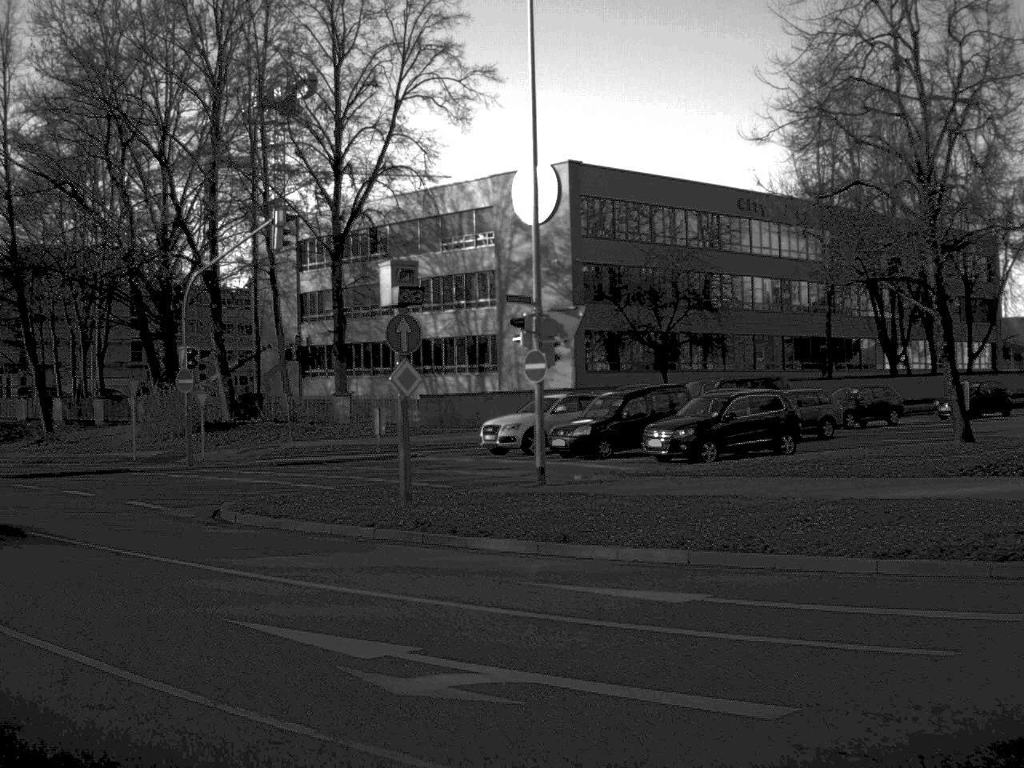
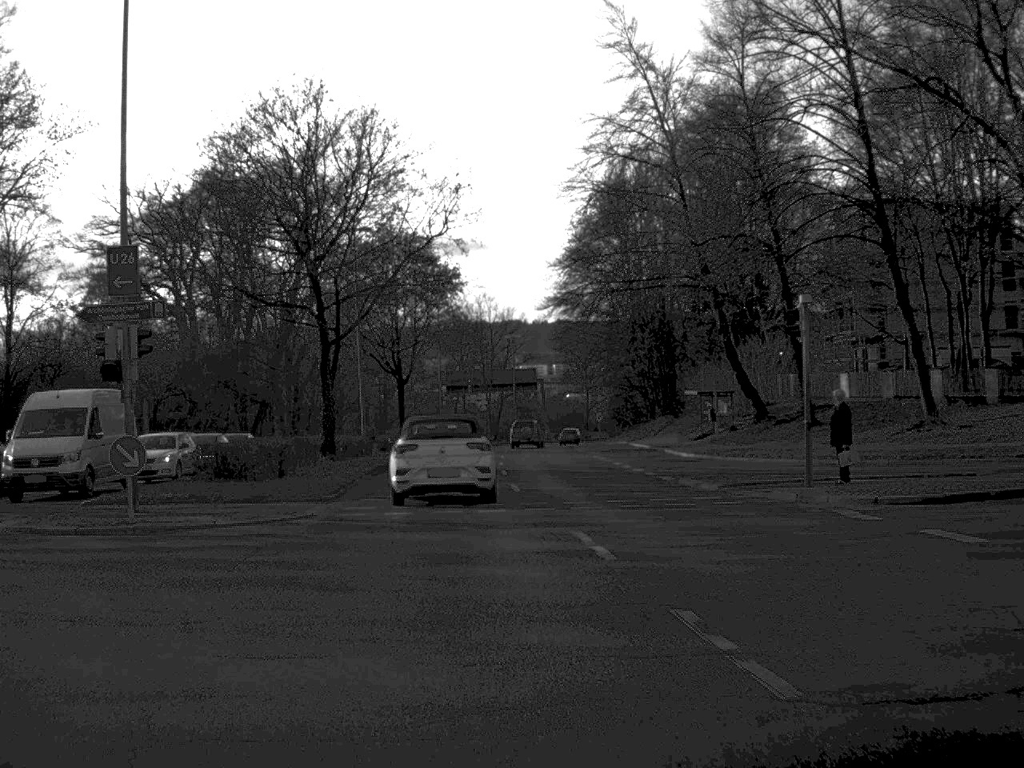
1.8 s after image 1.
(-5.4, +13.7) m; -38°
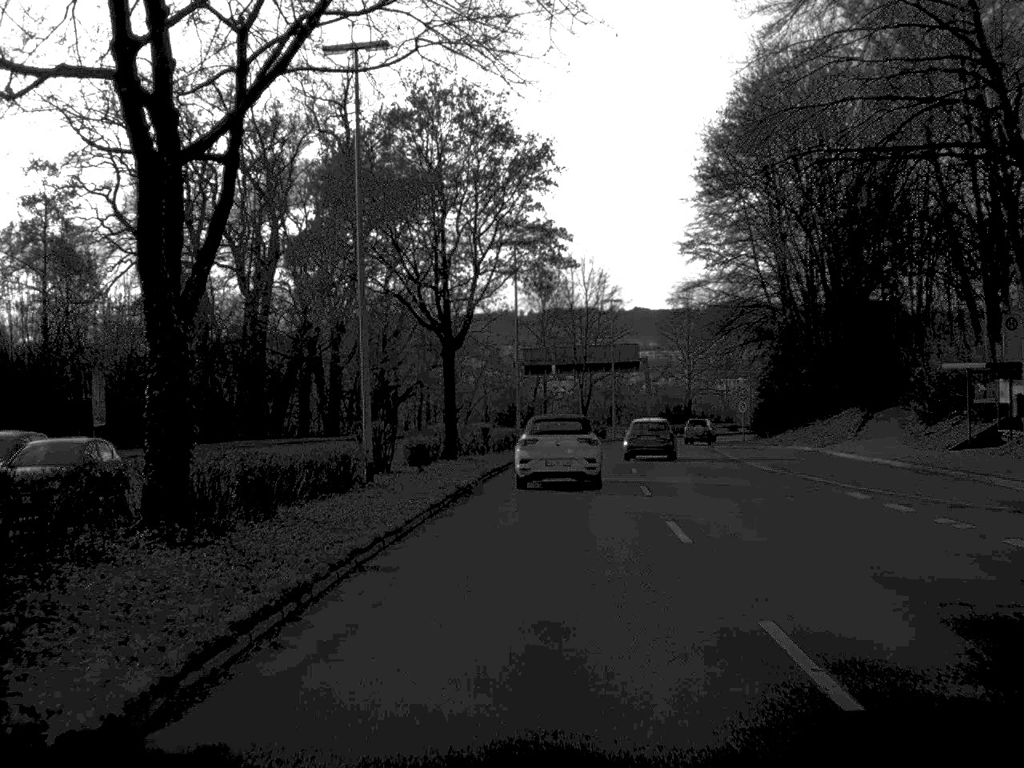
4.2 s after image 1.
(-1.7, +28.0) m; -3°
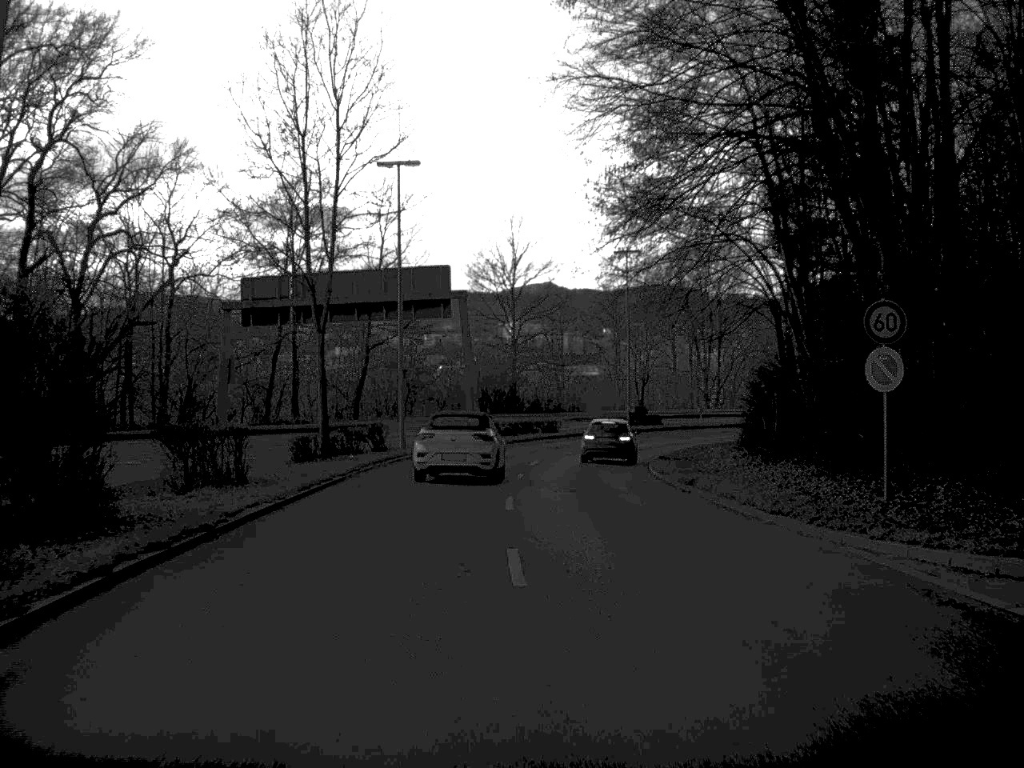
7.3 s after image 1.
(+3.3, +48.7) m; +9°
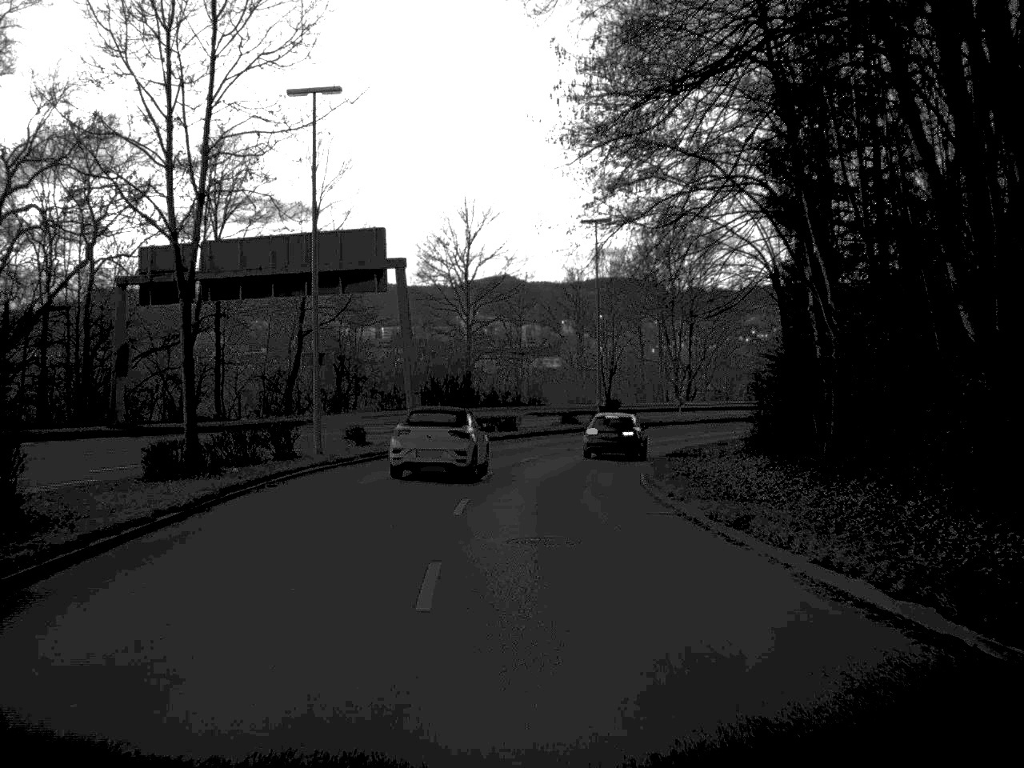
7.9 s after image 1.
(+0.2, +10.0) m; +2°
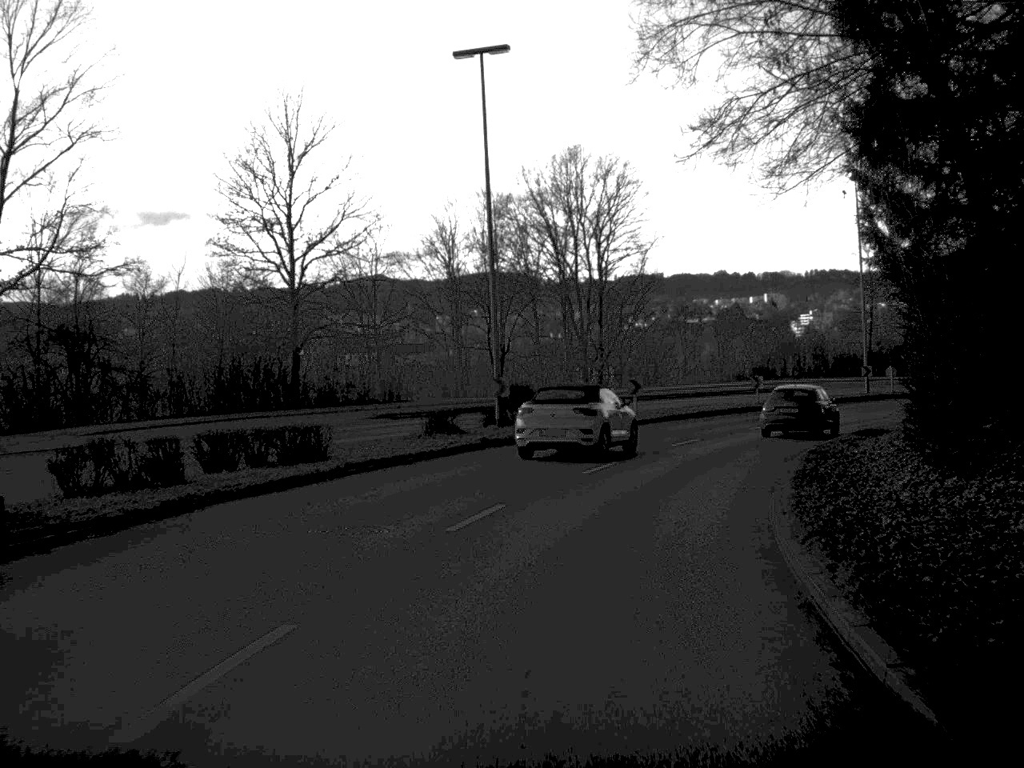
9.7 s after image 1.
(+1.0, +30.4) m; +6°
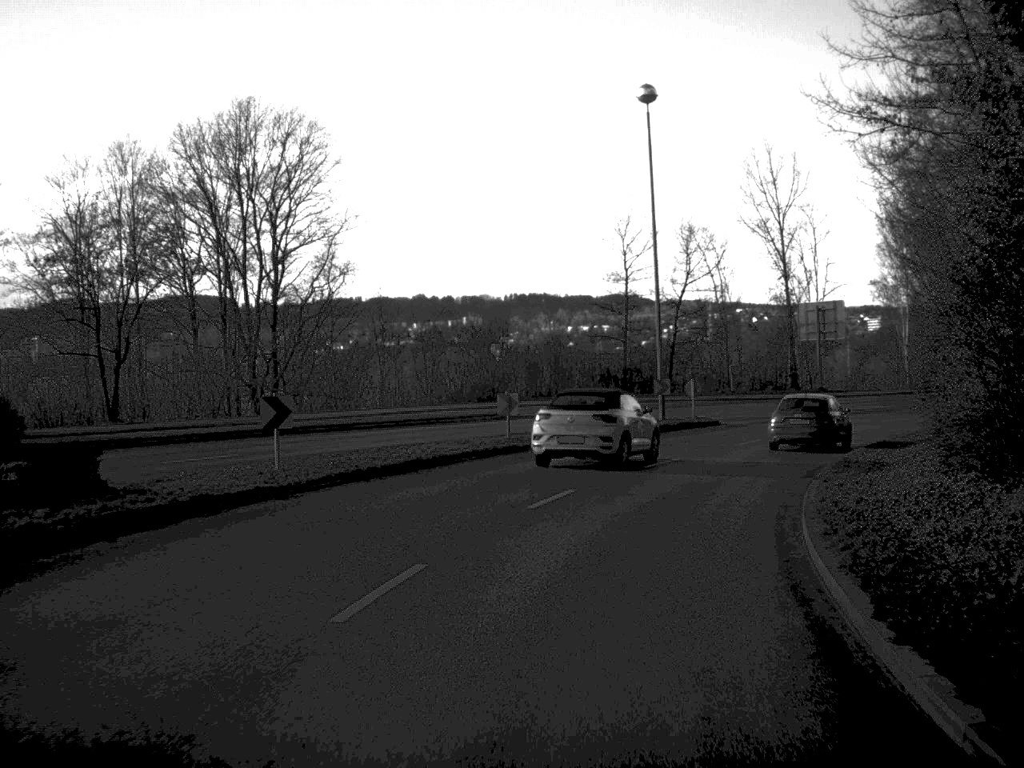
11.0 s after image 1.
(+2.5, +21.6) m; +14°
